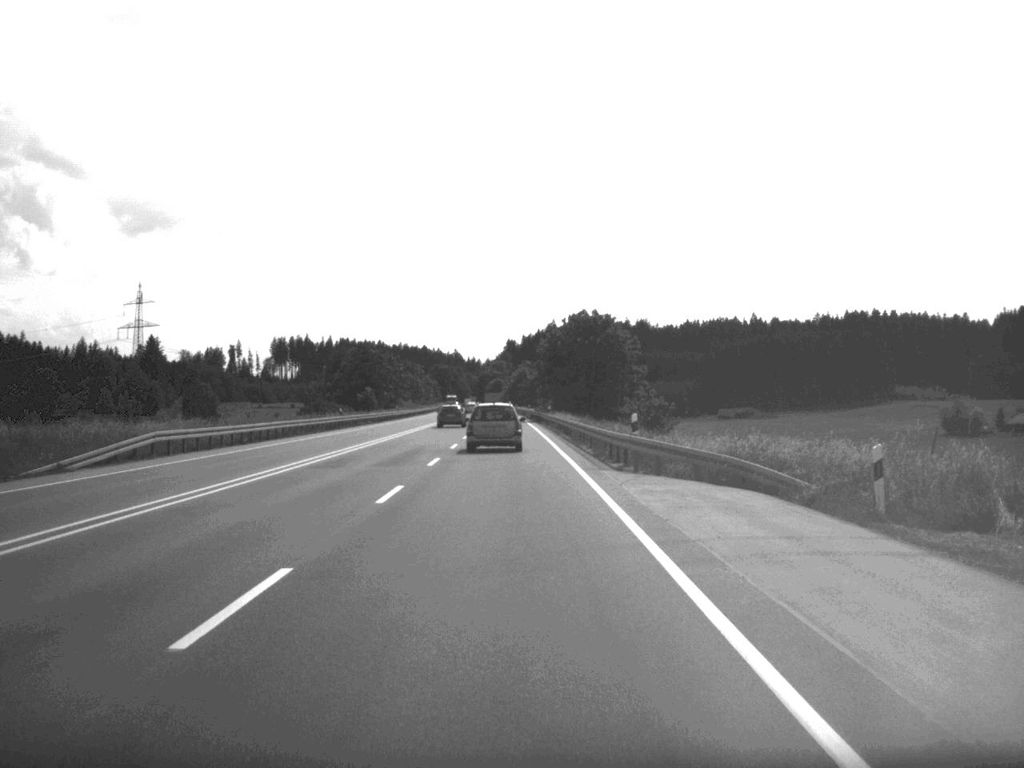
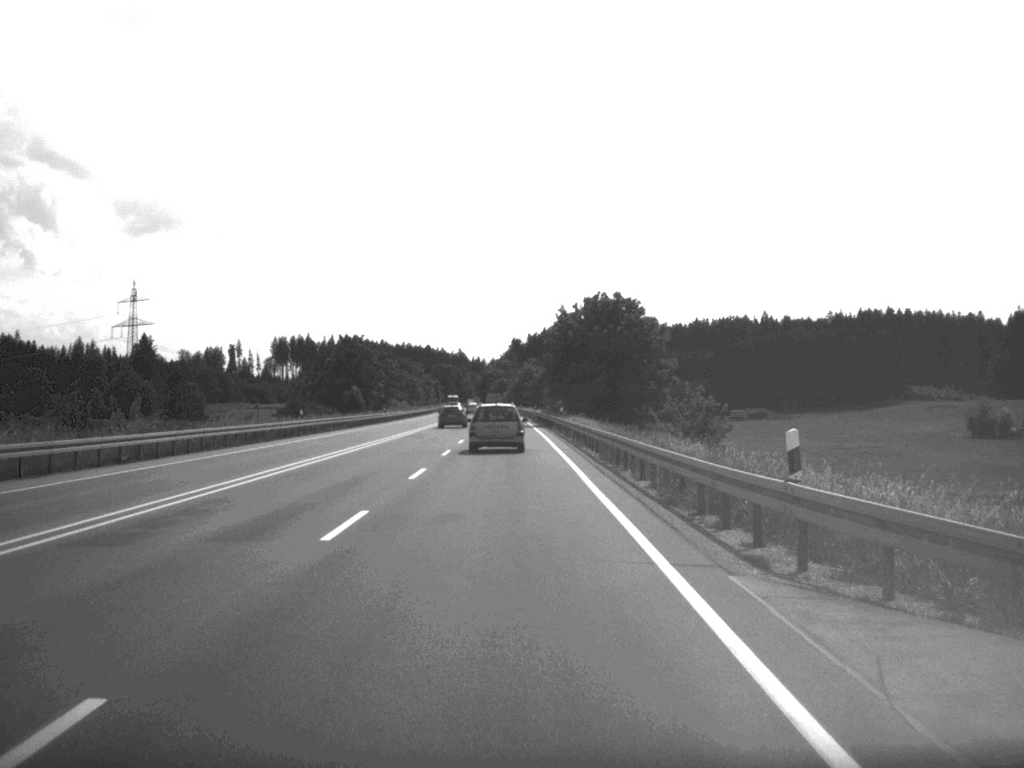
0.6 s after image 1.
(0.0, +17.1) m; 0°
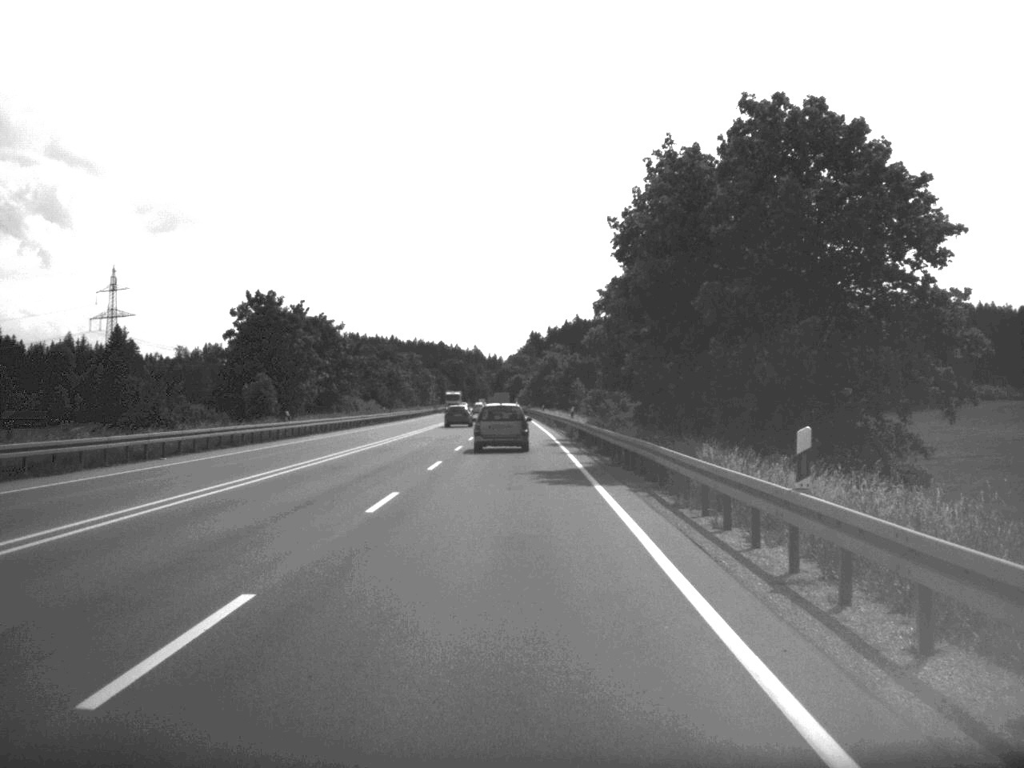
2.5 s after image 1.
(-0.4, +55.5) m; -1°
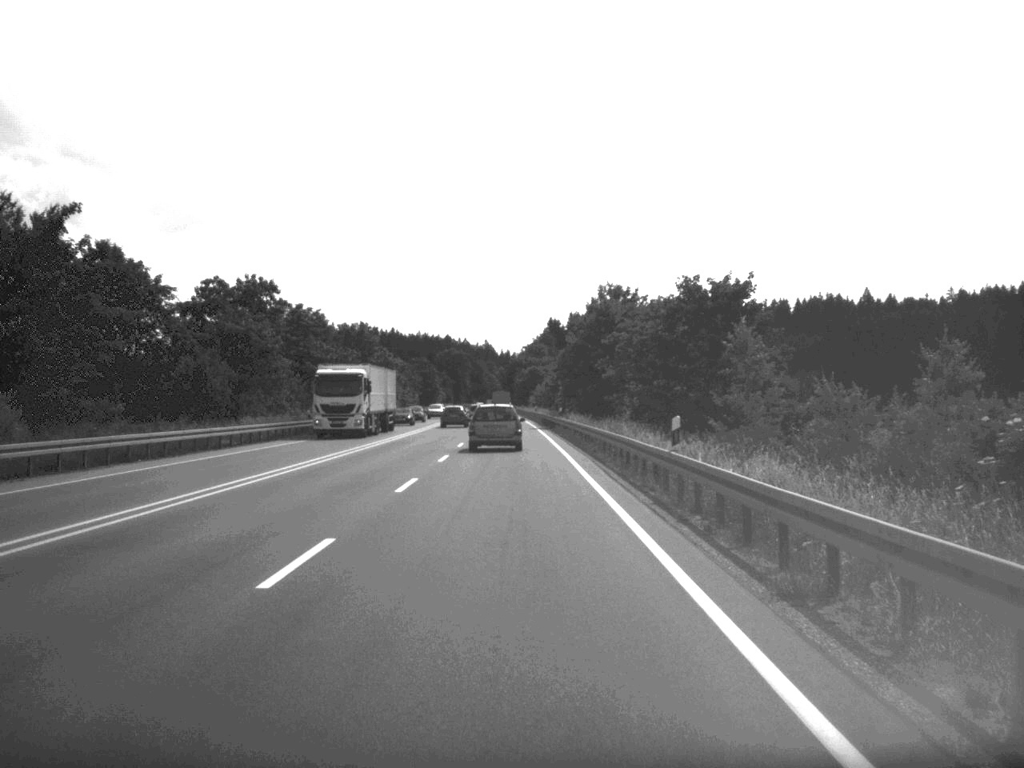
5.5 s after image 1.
(-0.6, +90.5) m; -1°
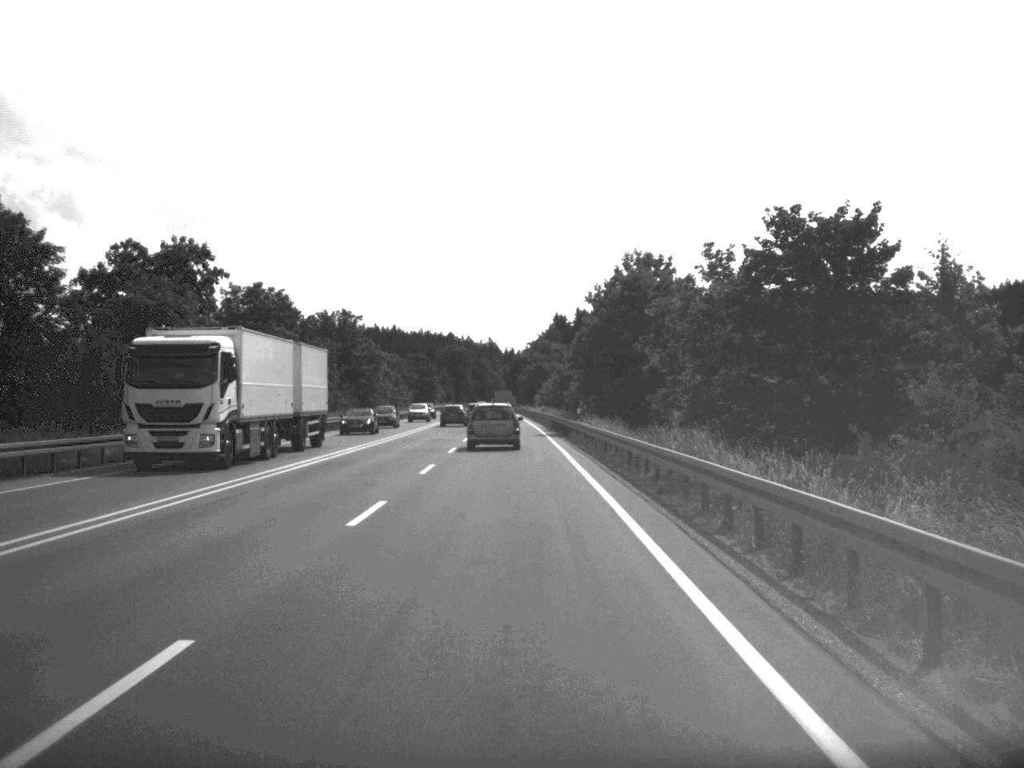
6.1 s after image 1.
(0.0, +18.2) m; 0°
